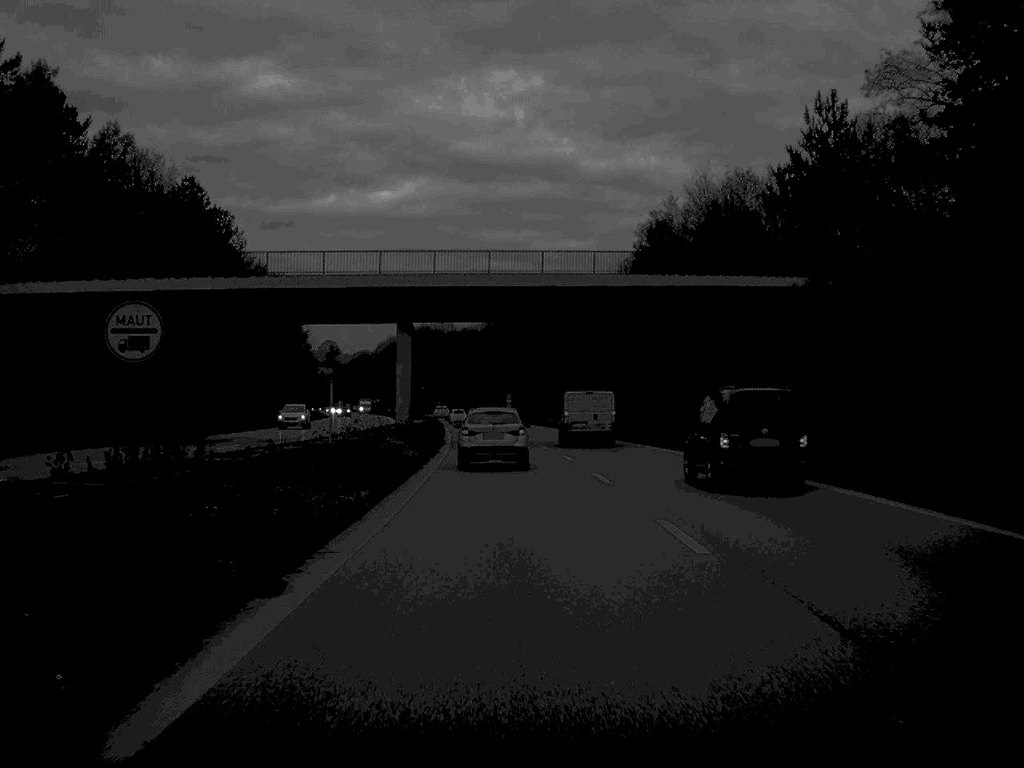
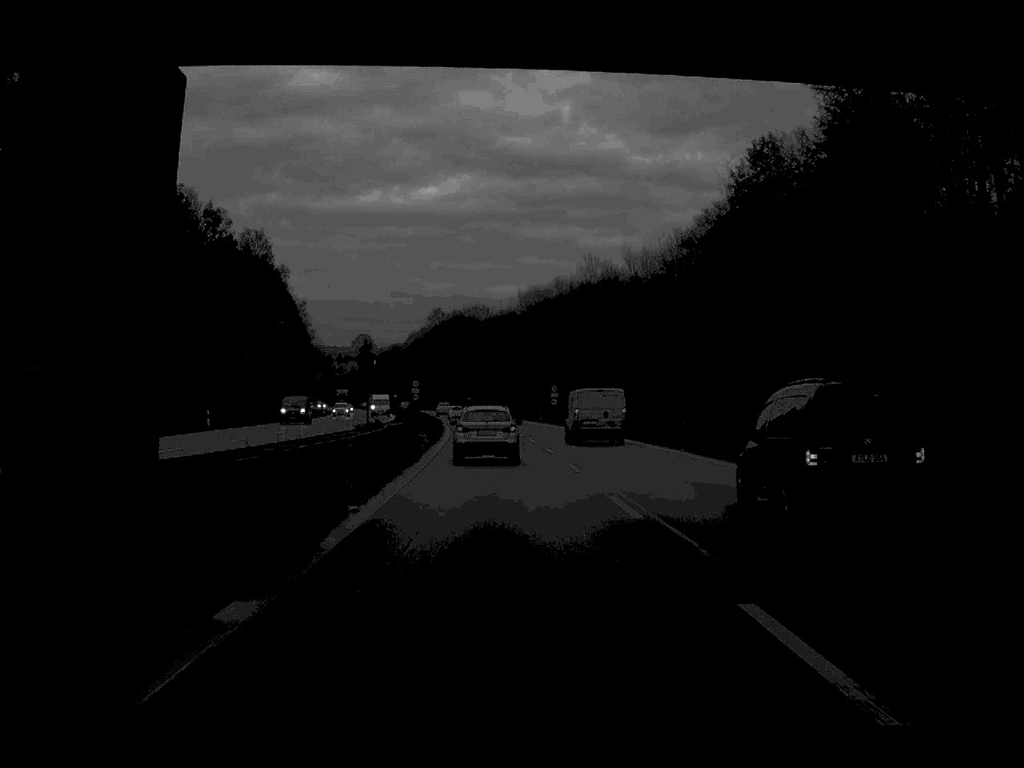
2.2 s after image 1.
(-0.7, +43.6) m; -2°
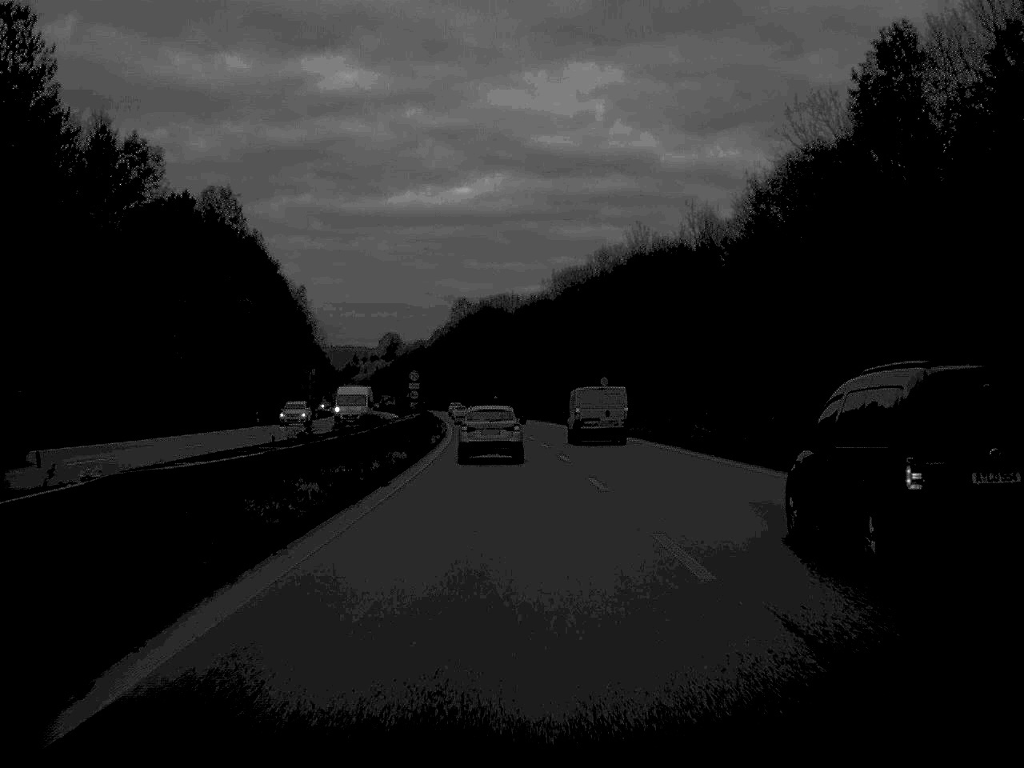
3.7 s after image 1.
(-0.4, +30.8) m; -1°
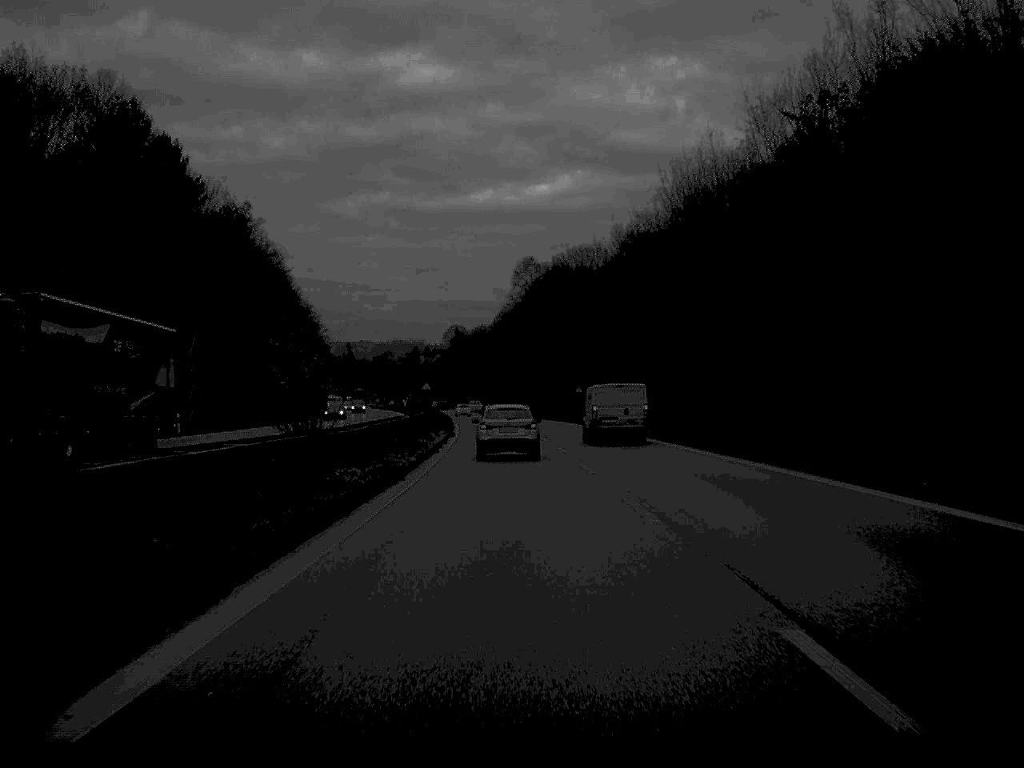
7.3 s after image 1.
(-2.4, +78.3) m; -3°
